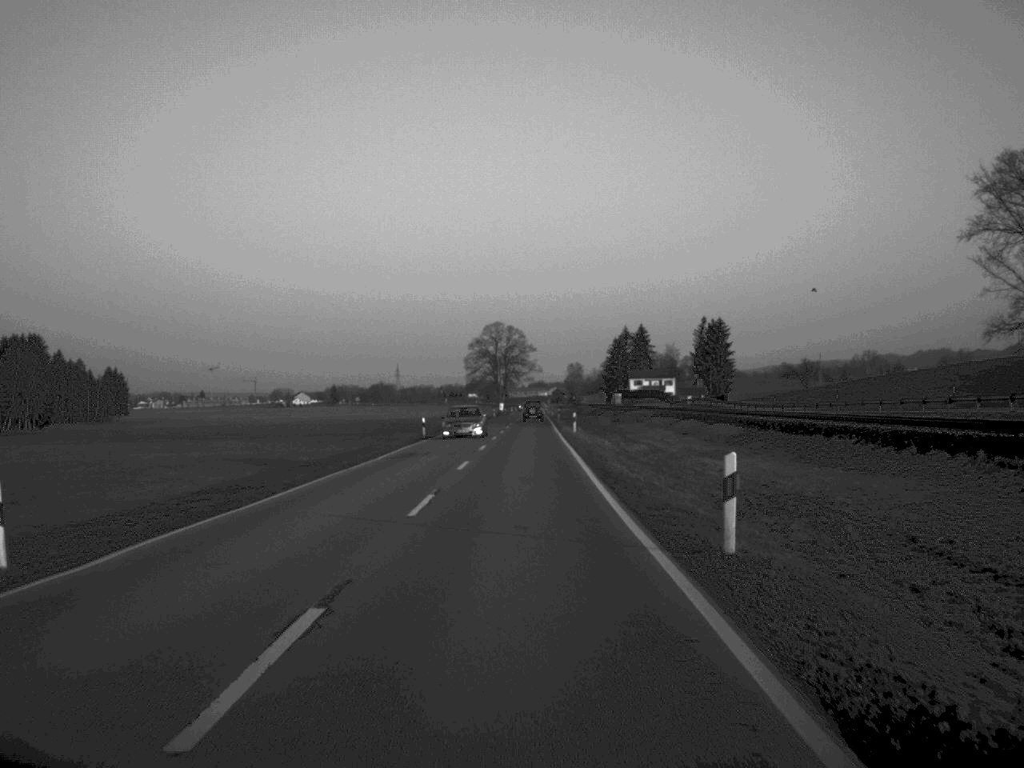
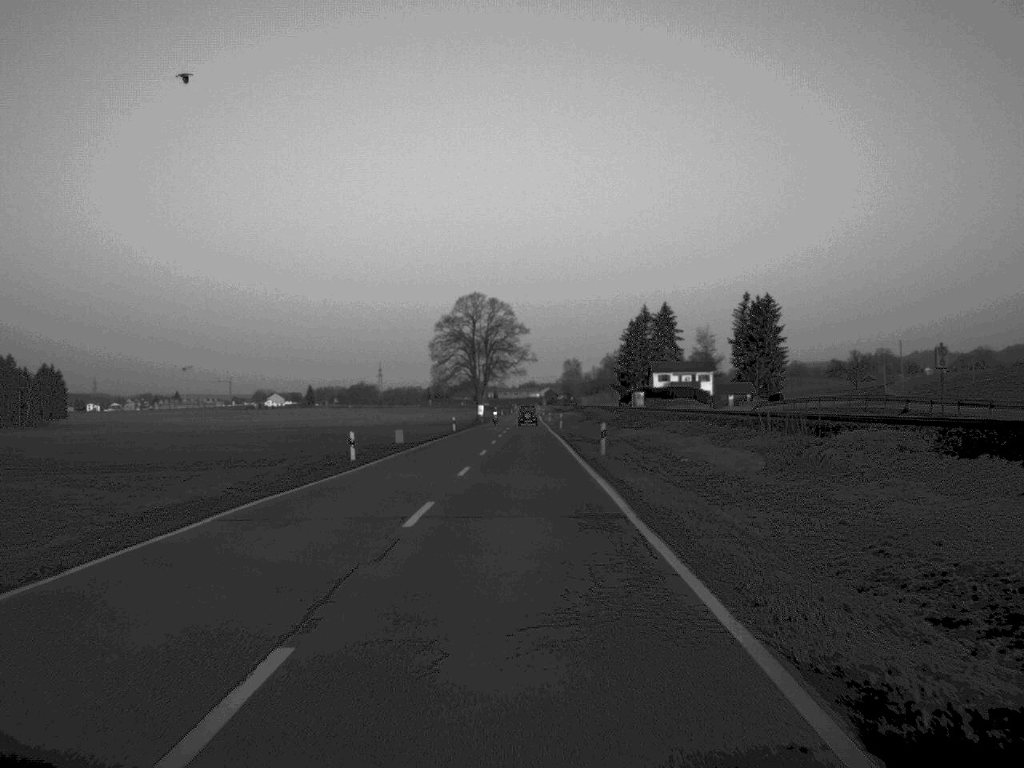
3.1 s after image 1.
(+0.4, +73.1) m; +1°
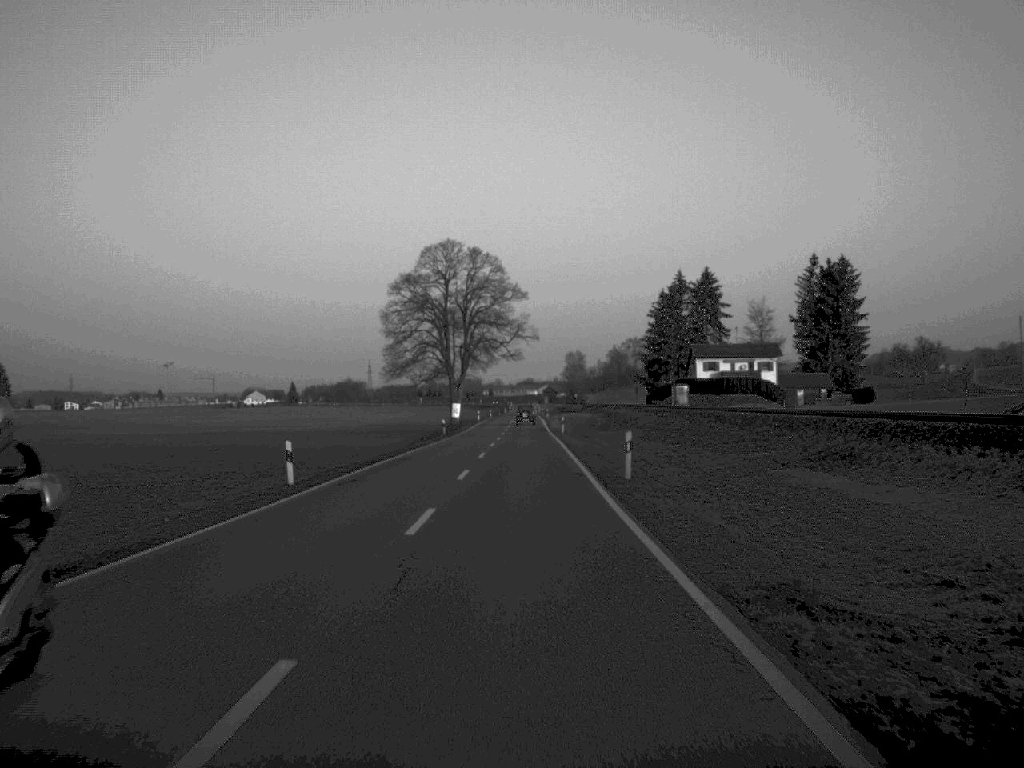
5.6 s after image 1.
(+0.2, +59.9) m; 0°
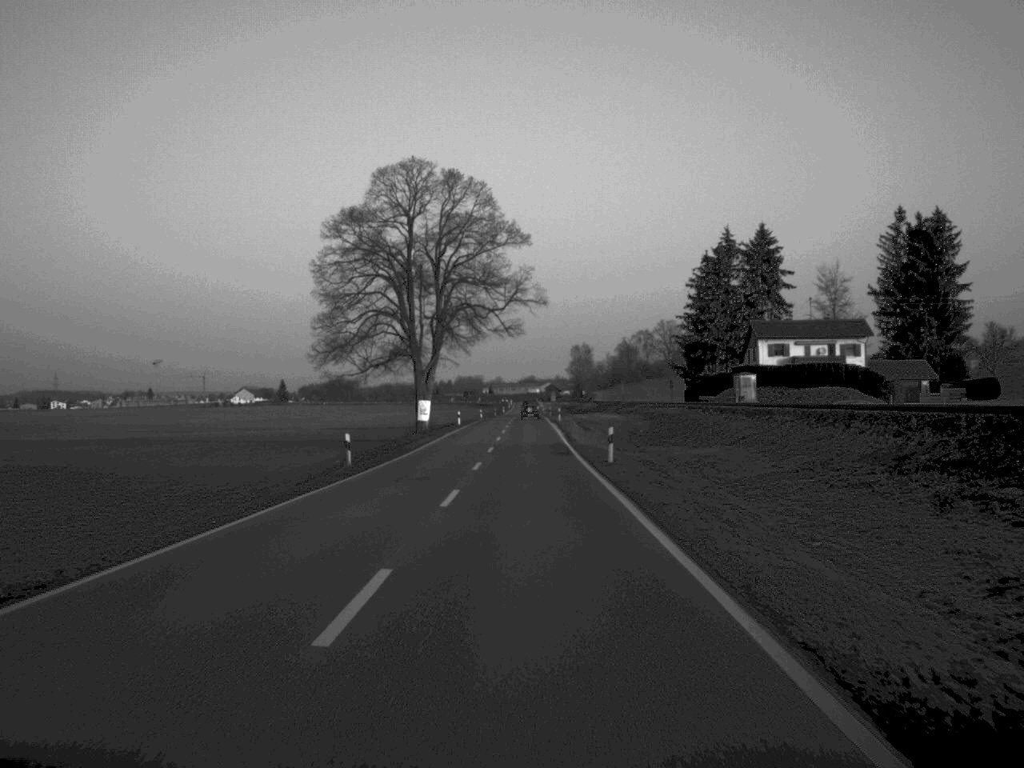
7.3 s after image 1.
(0.0, +42.9) m; 0°
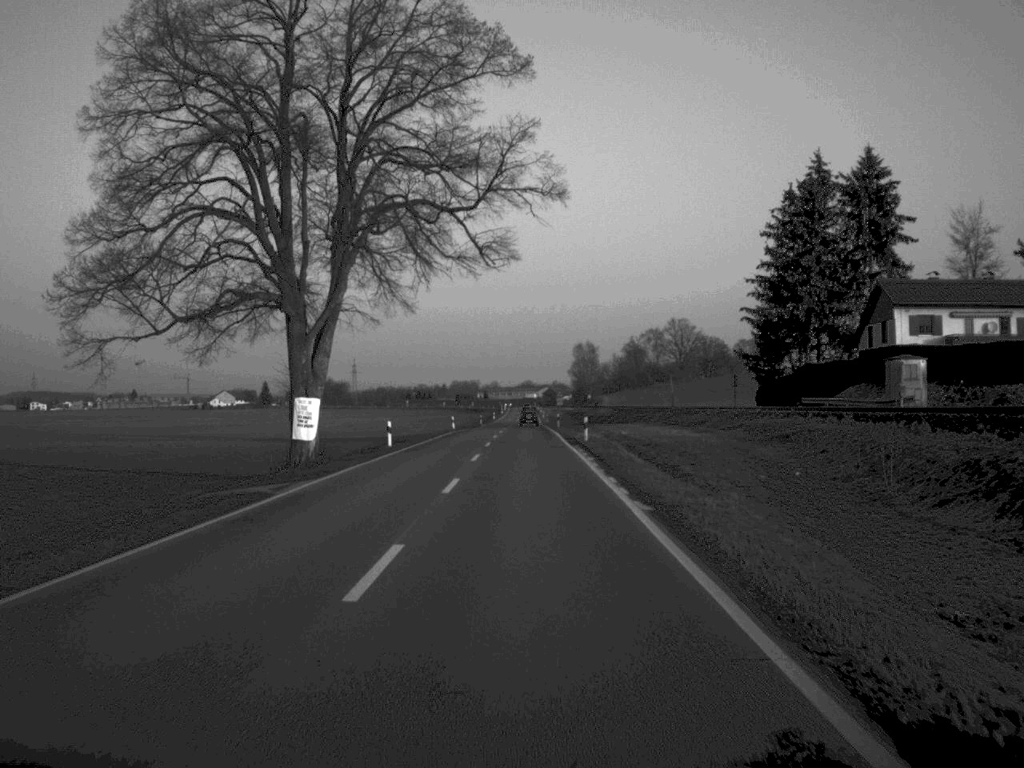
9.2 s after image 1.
(+0.1, +46.1) m; 0°
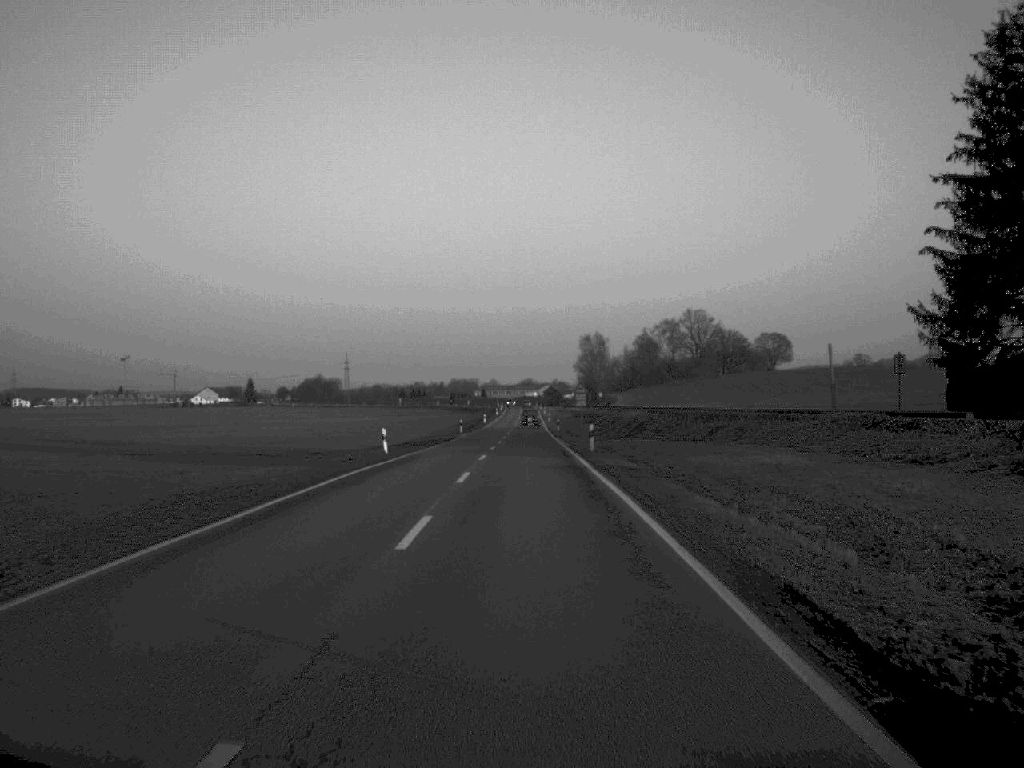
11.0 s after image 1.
(-0.1, +43.8) m; 0°
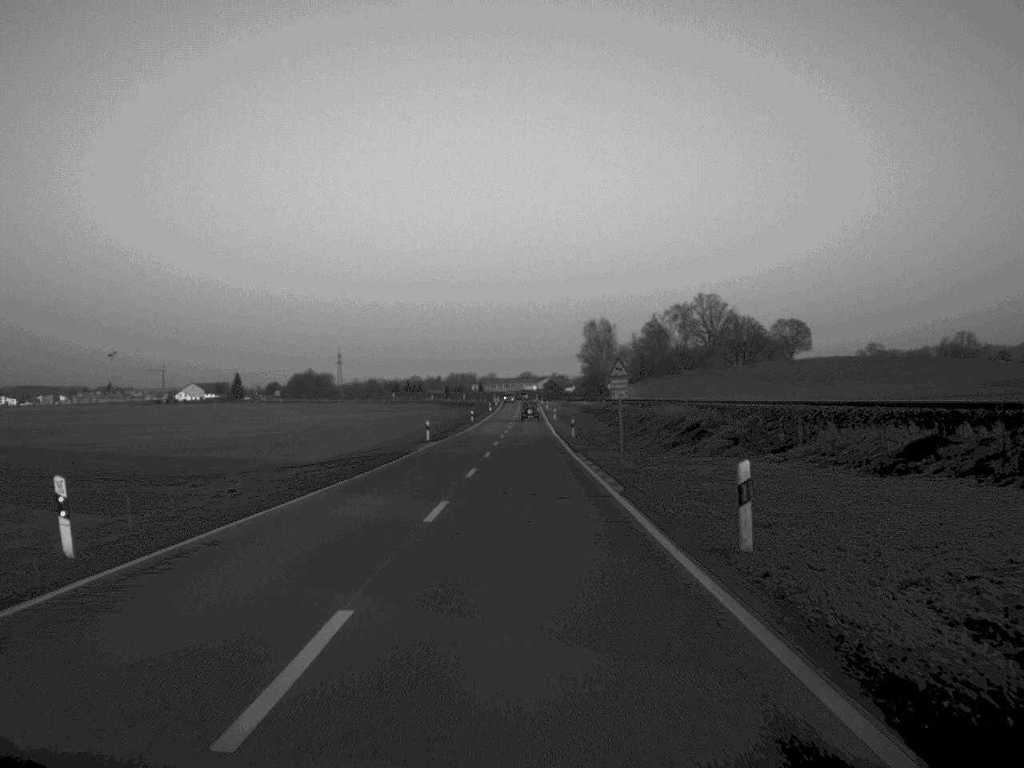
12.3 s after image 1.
(0.0, +31.8) m; 0°
